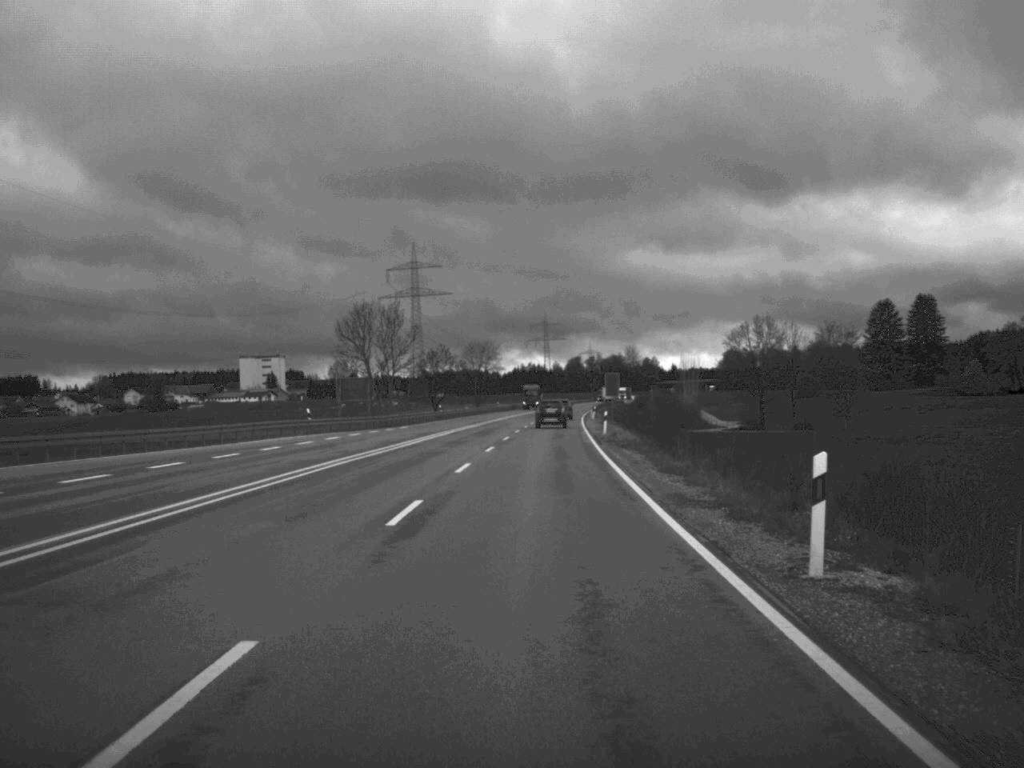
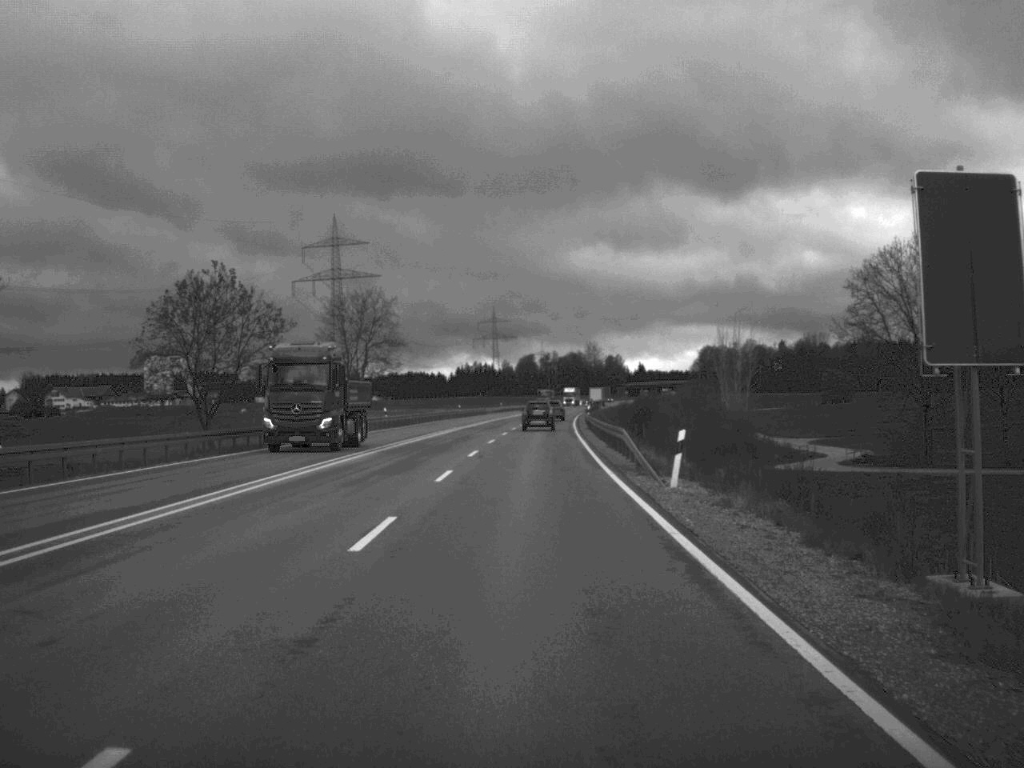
(+2.0, +85.9) m; +2°
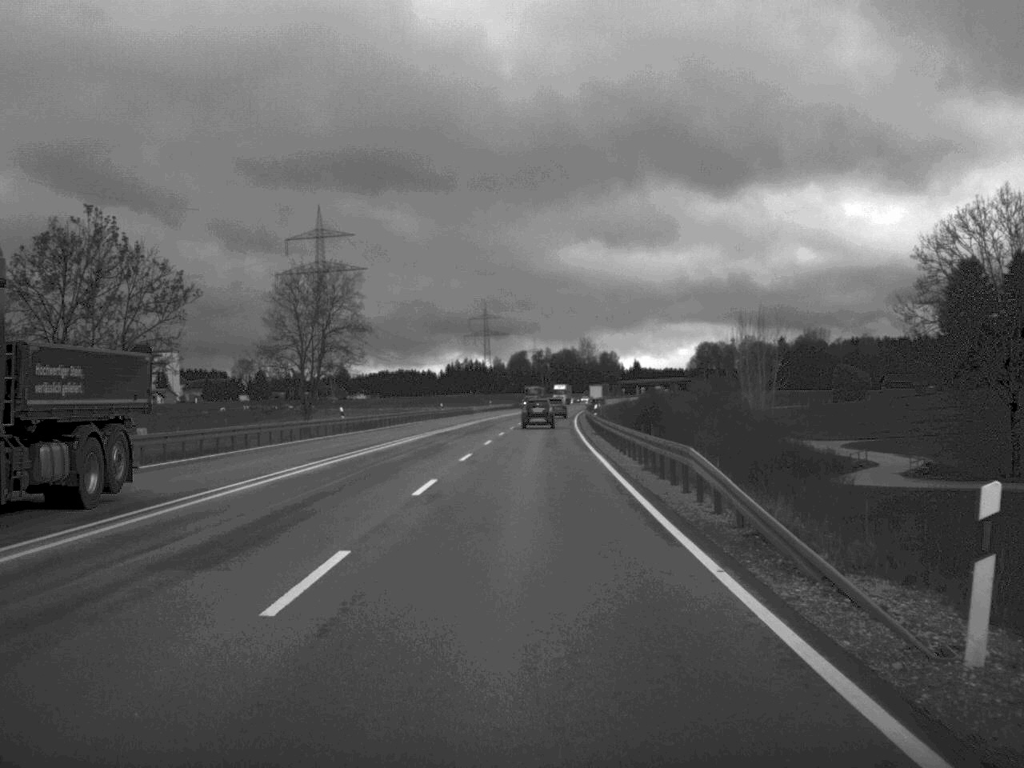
(0.0, +16.2) m; 0°
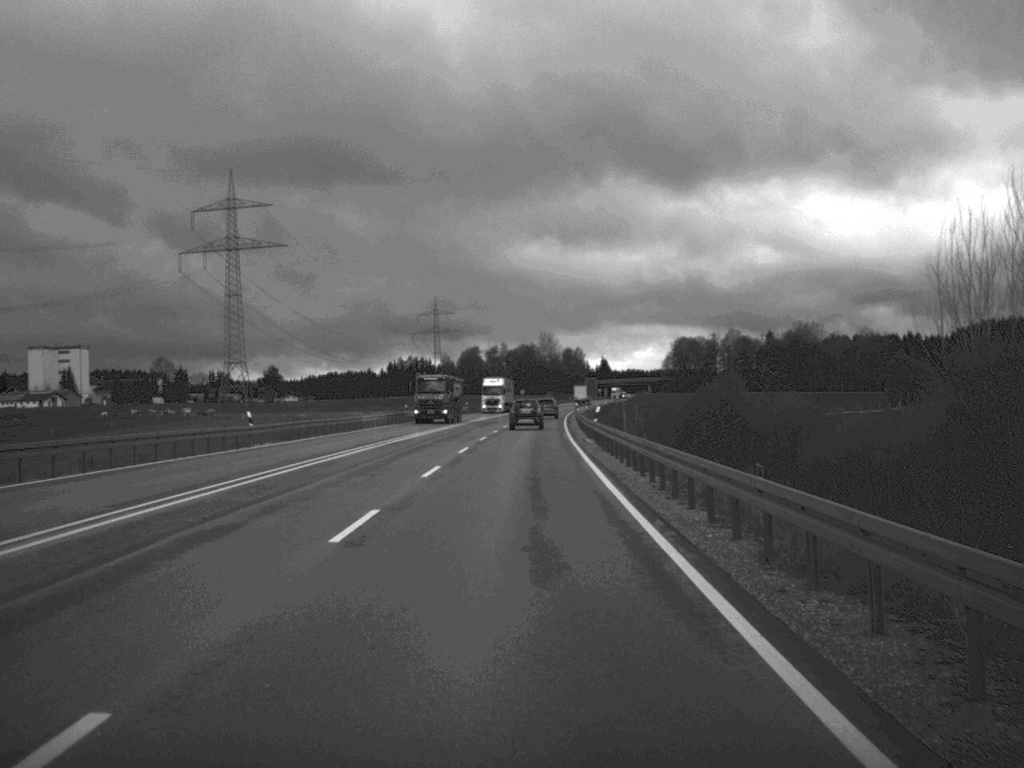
(+1.1, +66.6) m; +2°
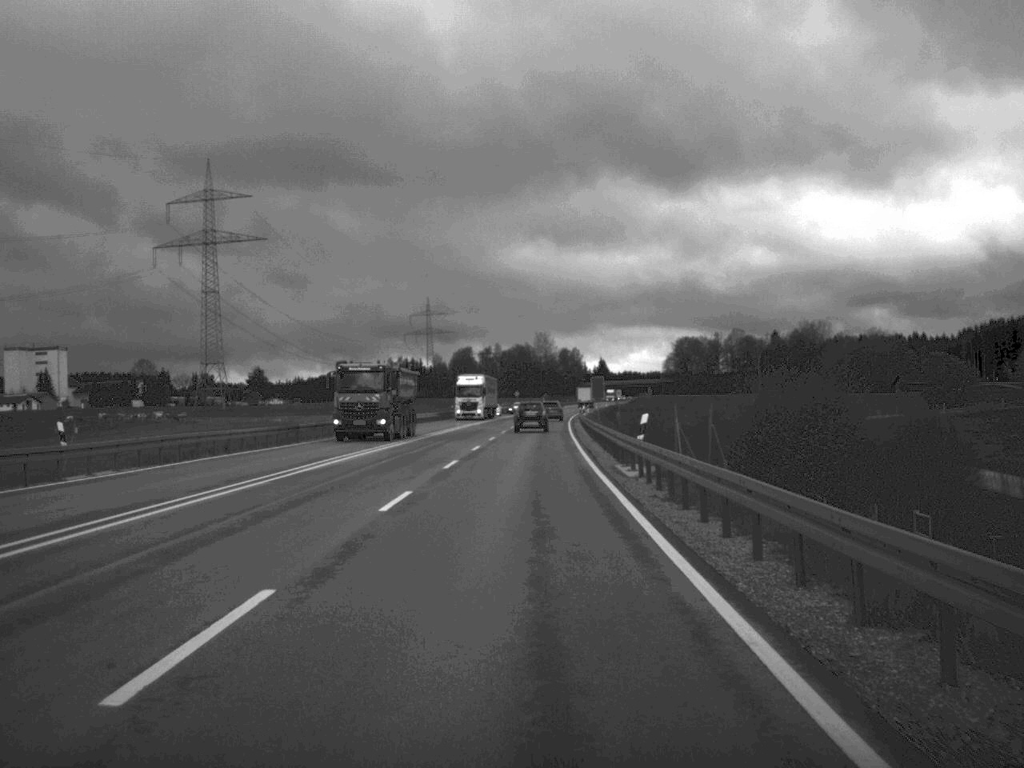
(0.0, +19.5) m; 0°
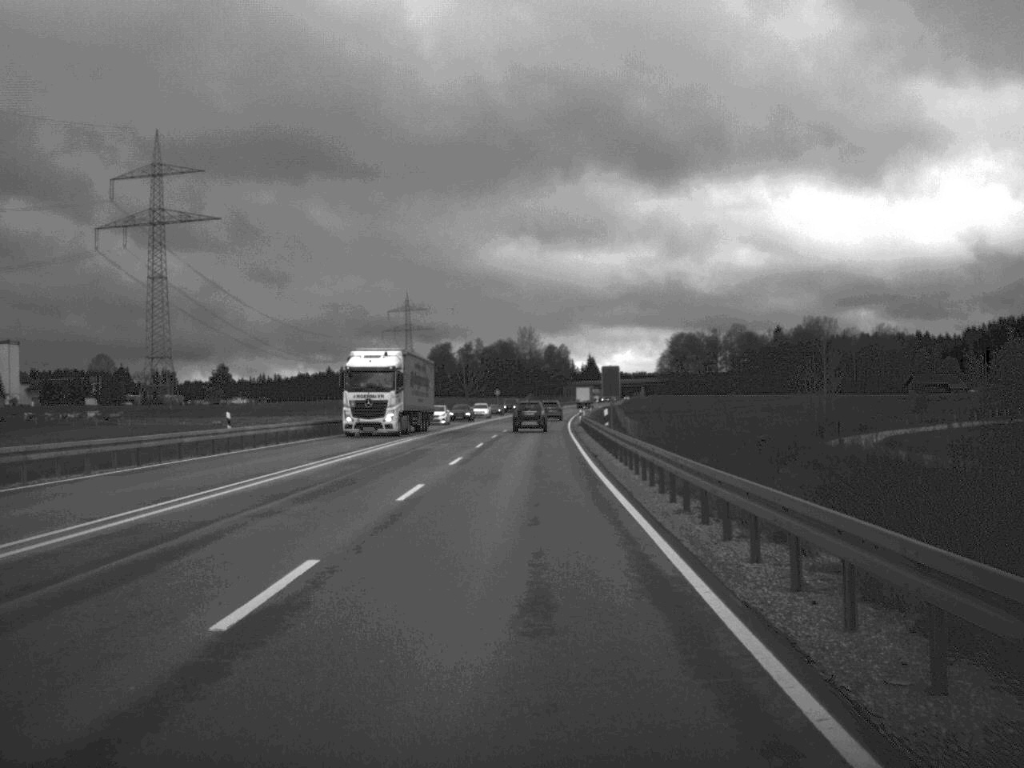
(+0.2, +33.6) m; +1°
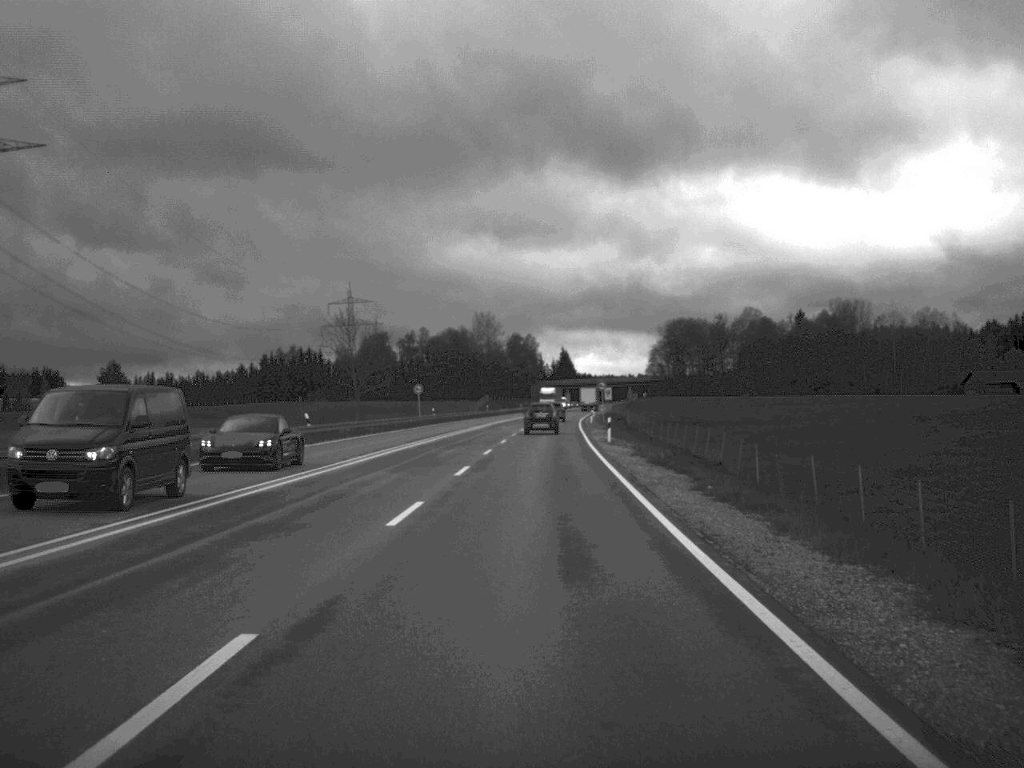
(+1.2, +87.6) m; +2°
